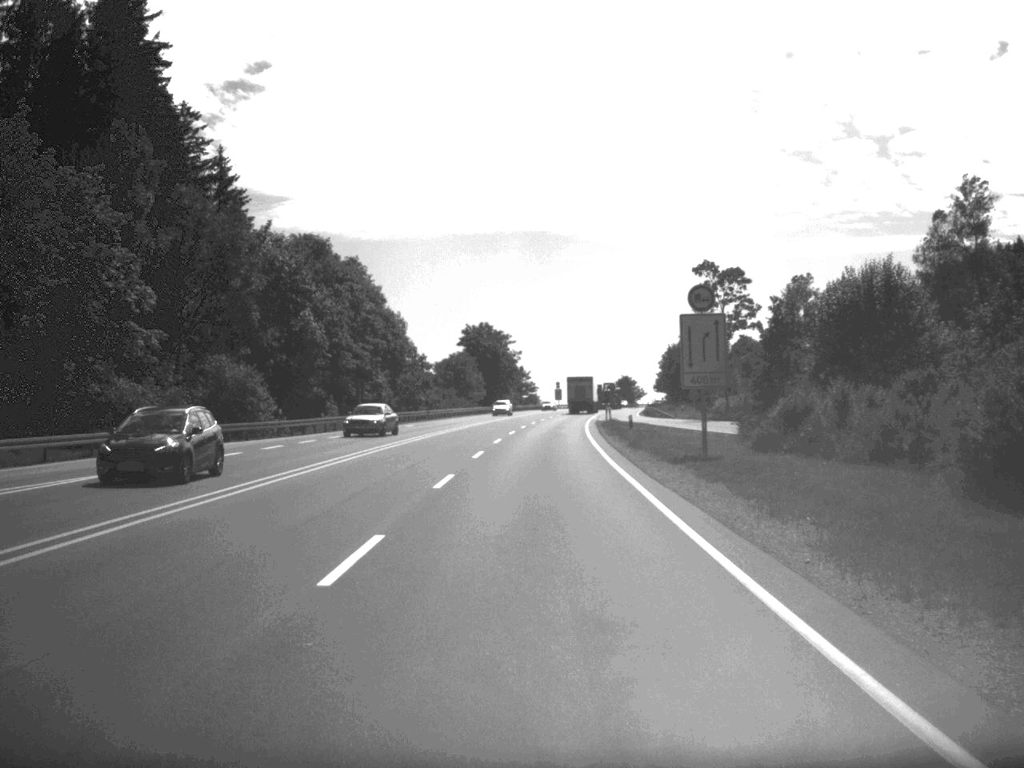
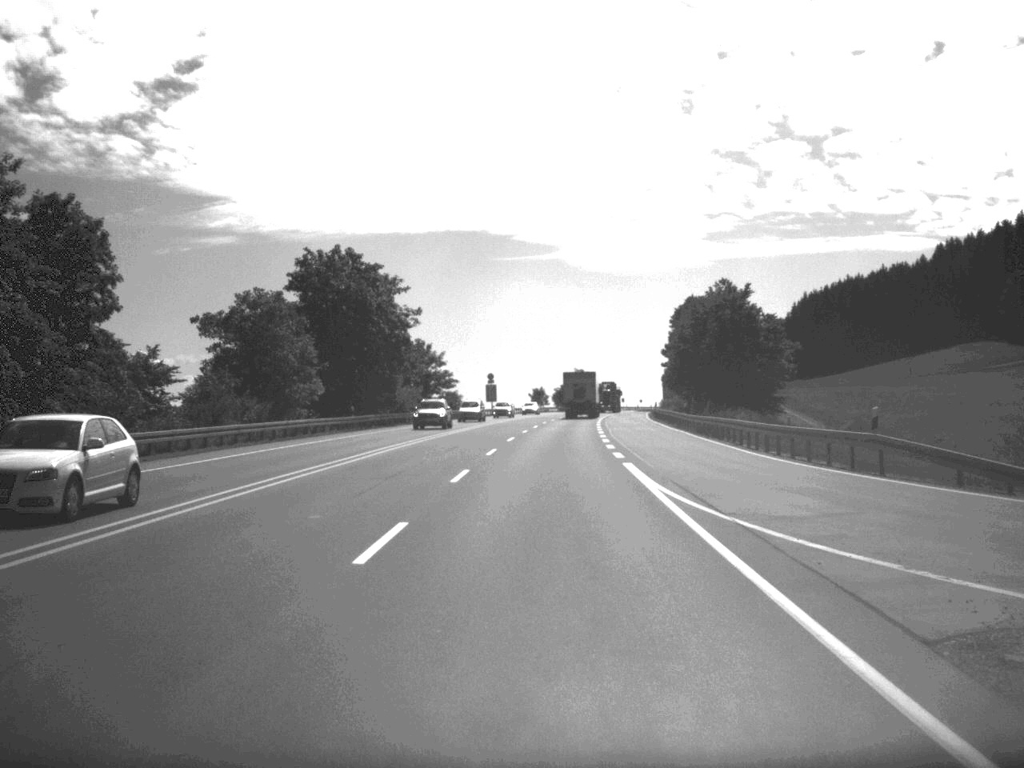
(+1.9, +81.3) m; +3°
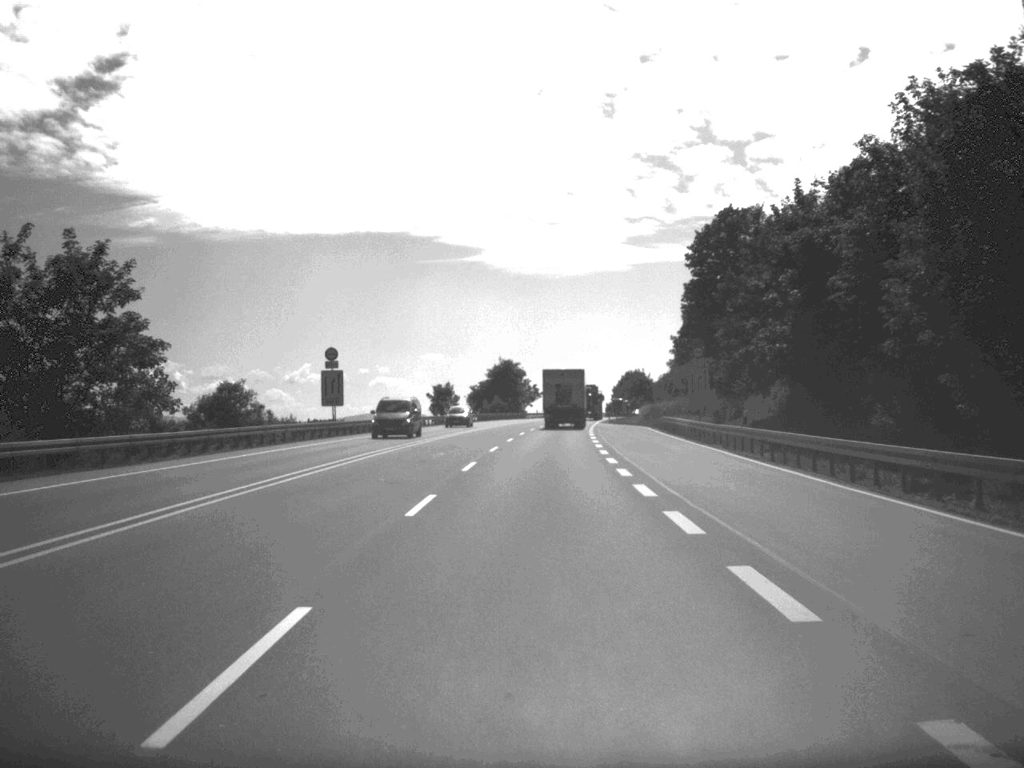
(+2.2, +77.4) m; +3°
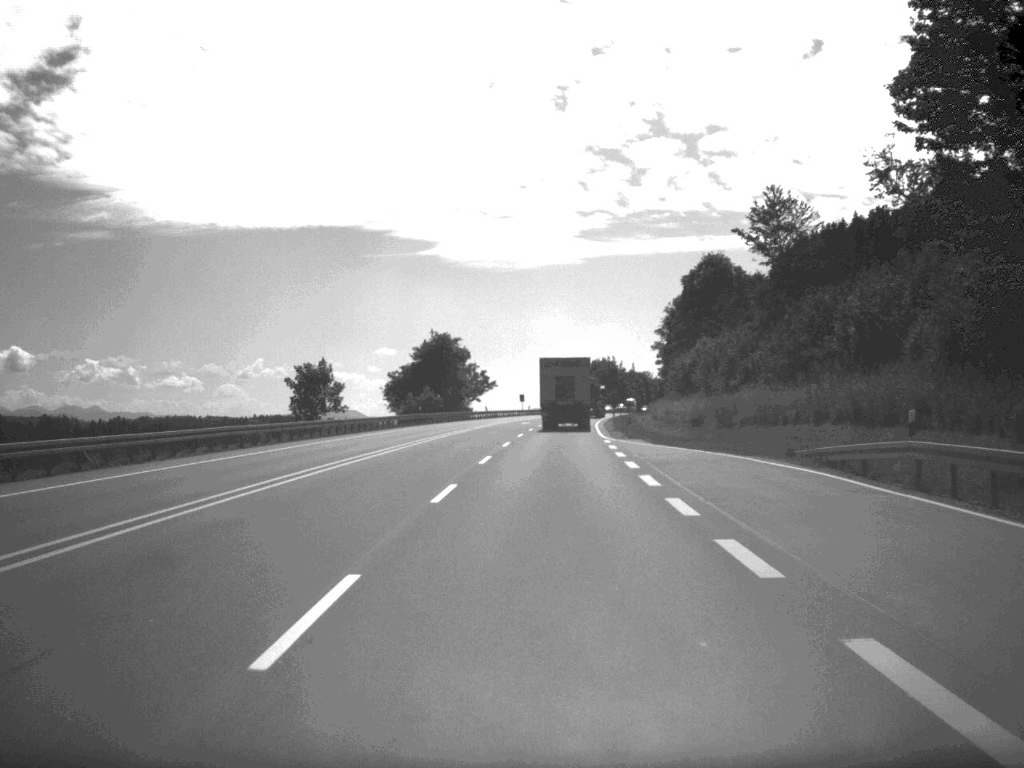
(+0.9, +57.4) m; +2°
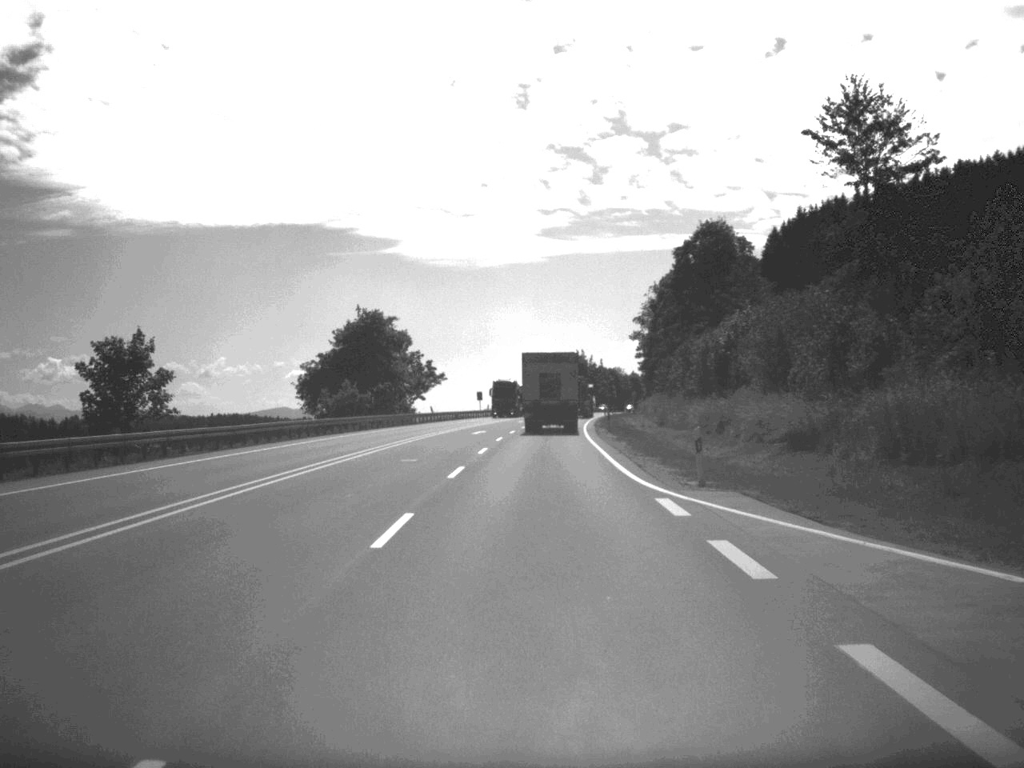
(+0.4, +29.6) m; +2°
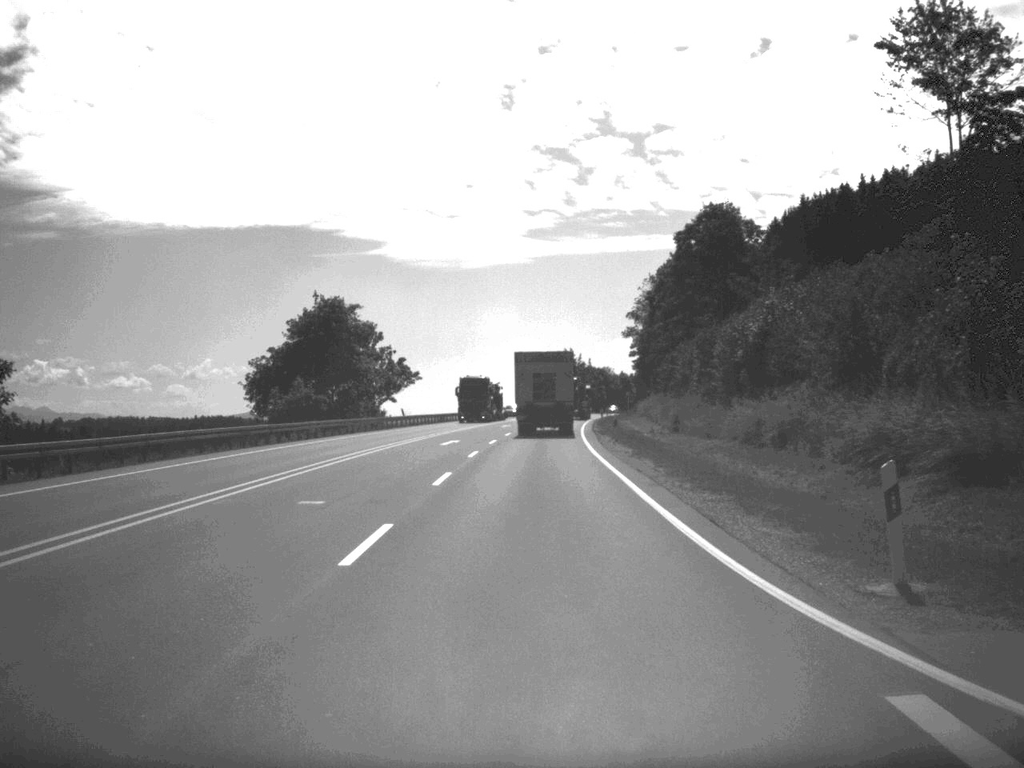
(+0.1, +13.3) m; +1°
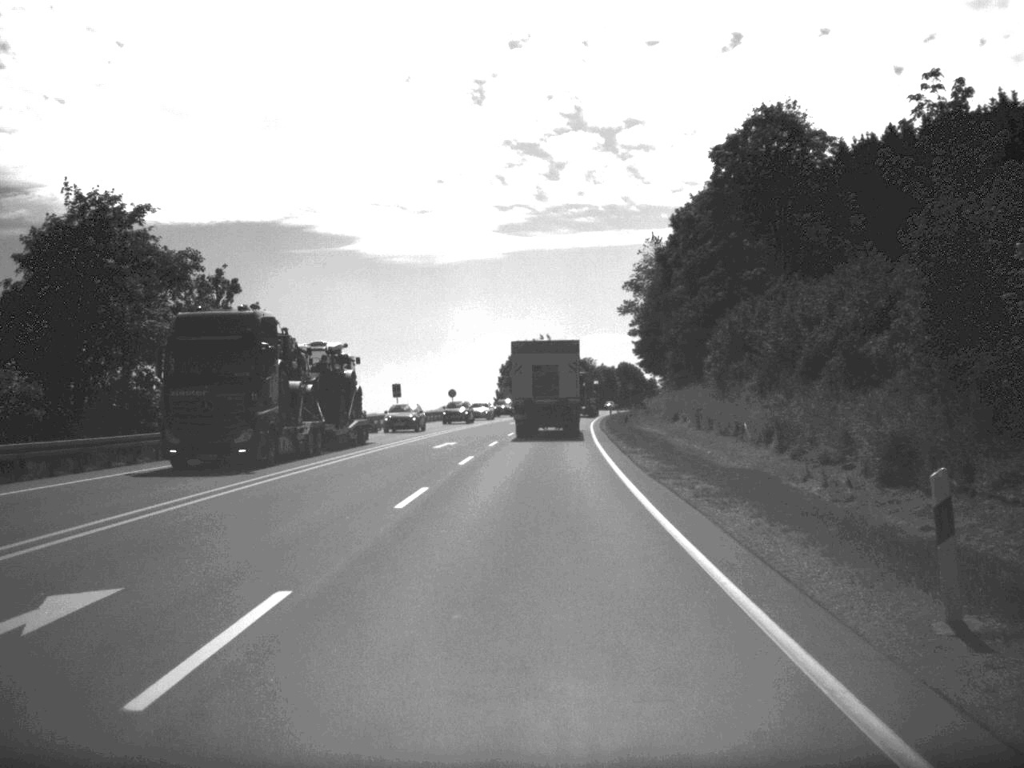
(+0.4, +40.7) m; +1°
